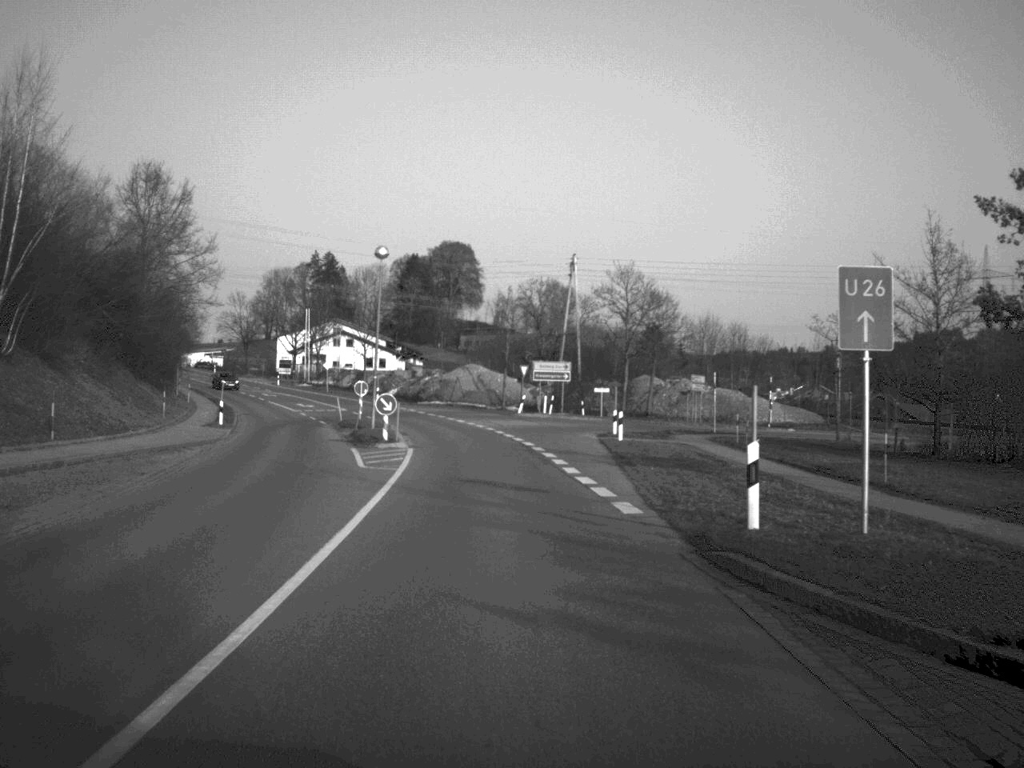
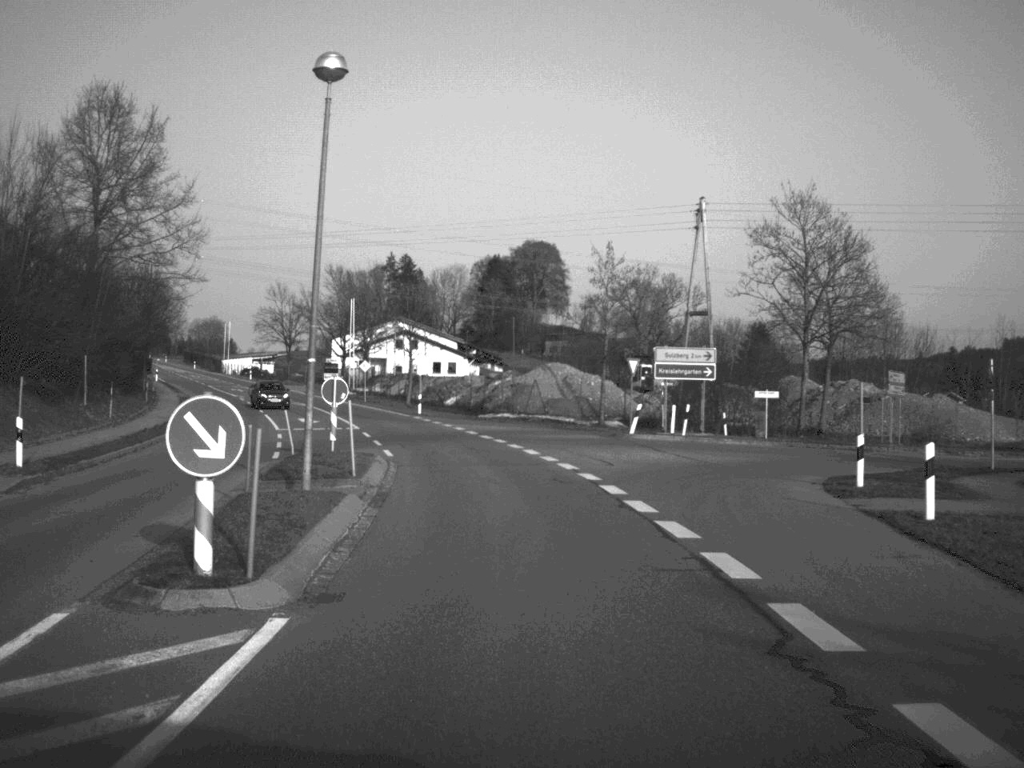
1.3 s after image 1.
(-0.9, +27.3) m; -4°
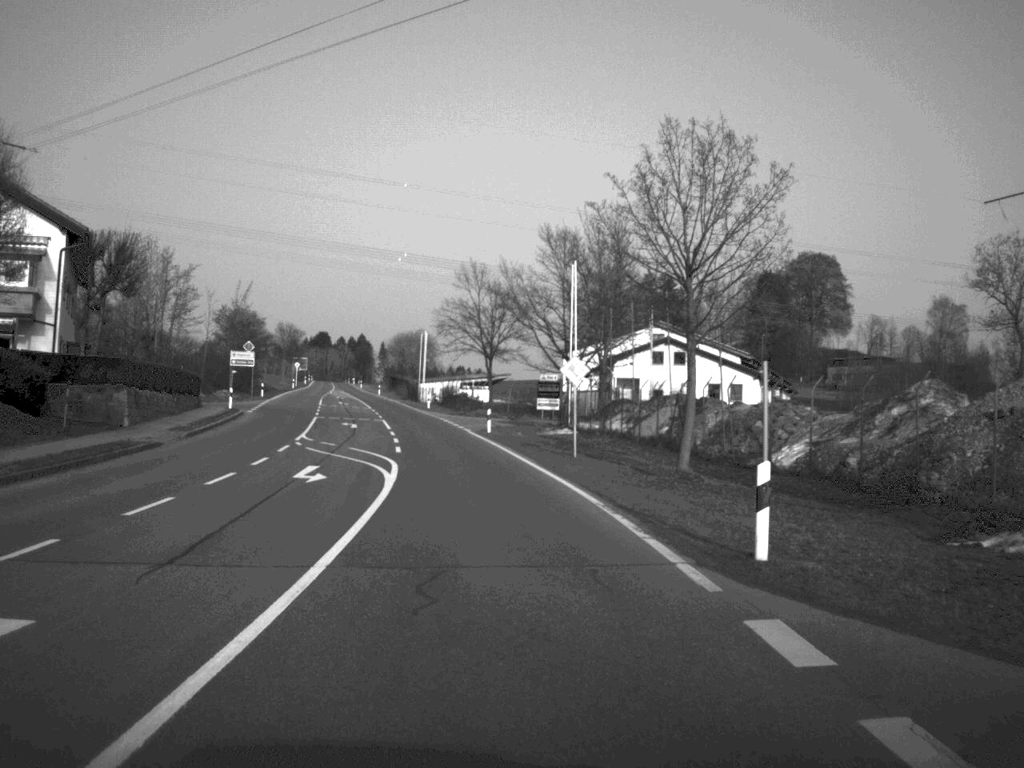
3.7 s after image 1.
(-4.8, +50.4) m; -12°
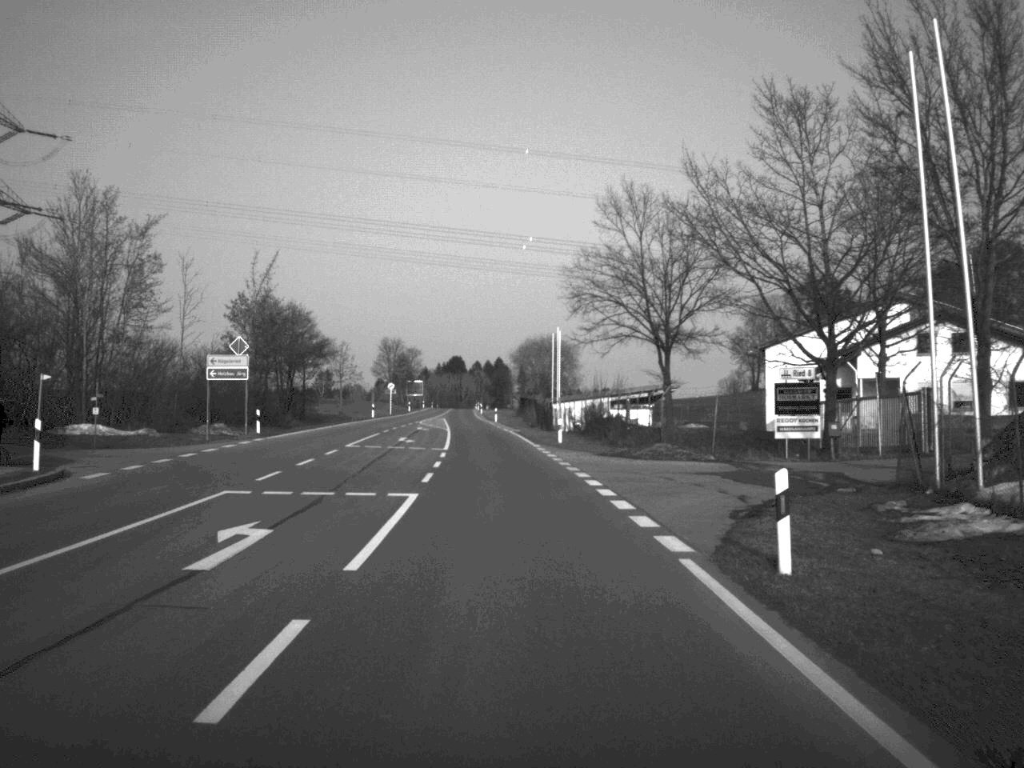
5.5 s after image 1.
(-2.5, +41.7) m; -6°
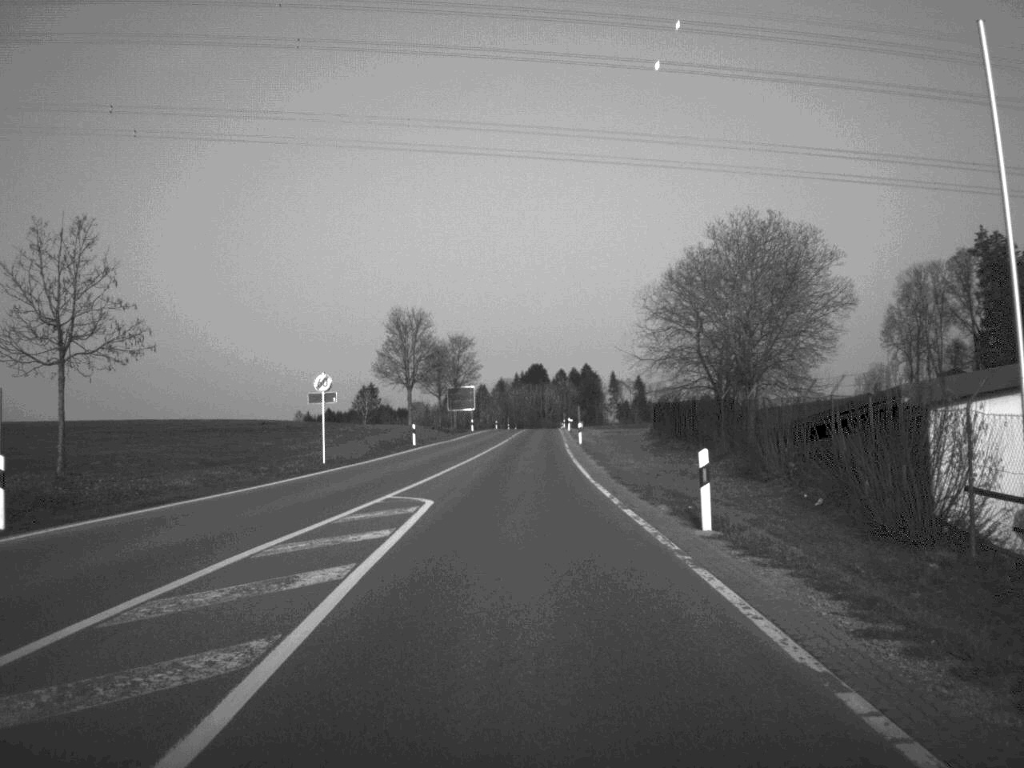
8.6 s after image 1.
(-3.3, +82.3) m; -4°
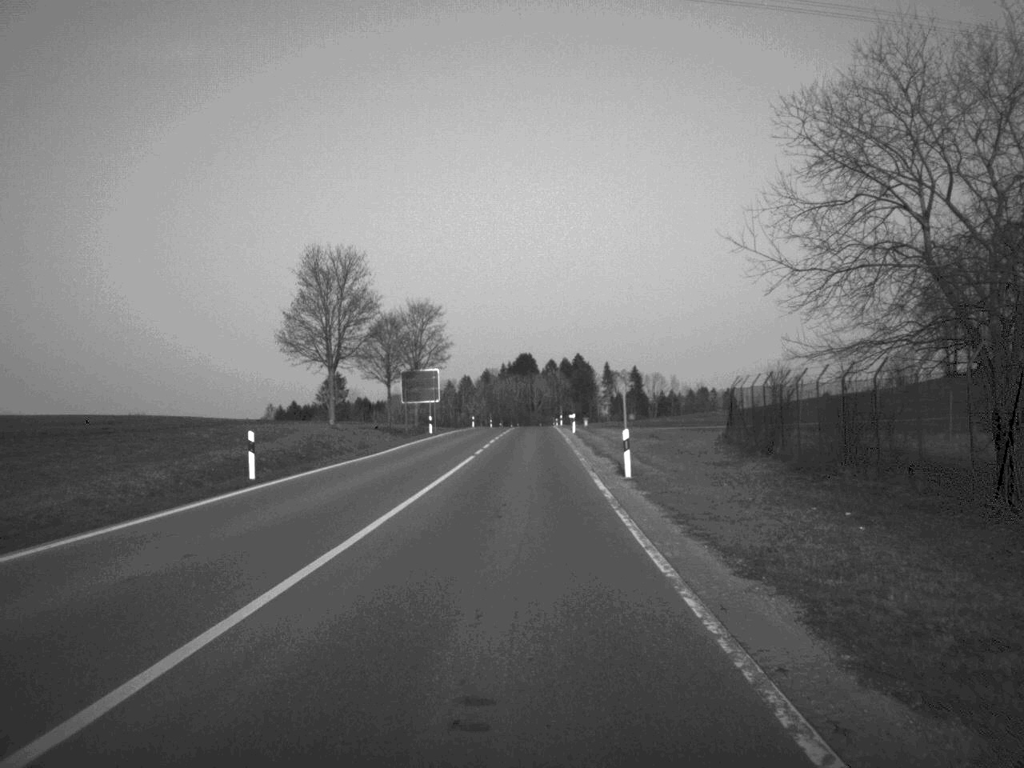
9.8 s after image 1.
(+0.2, +35.3) m; +1°
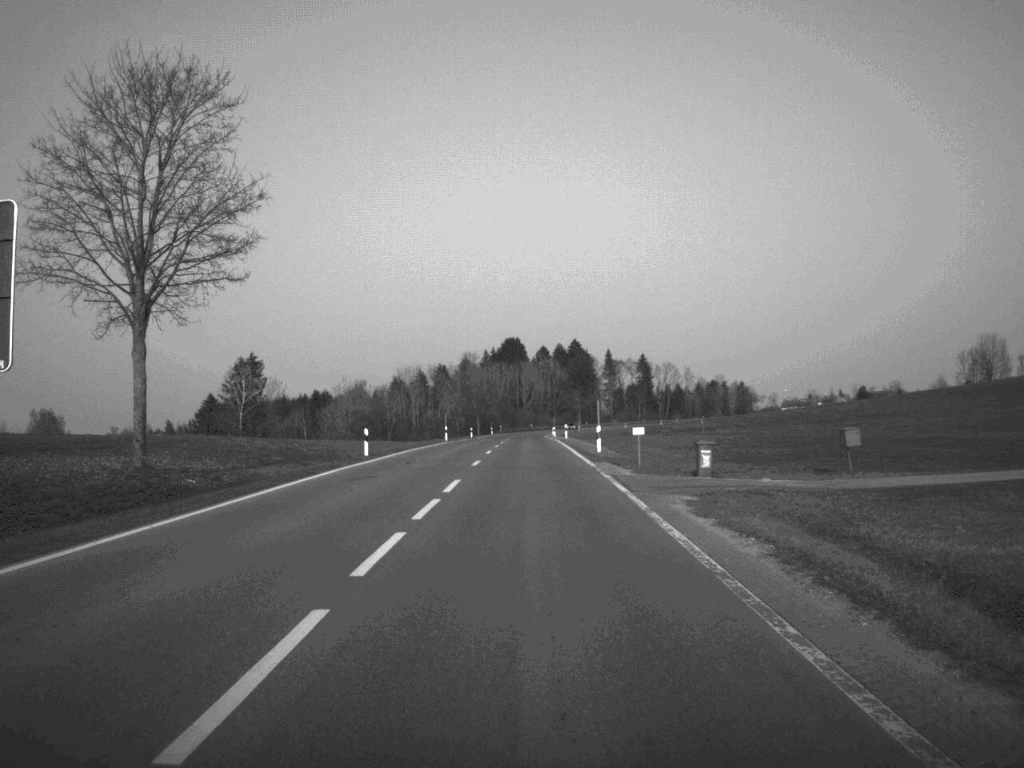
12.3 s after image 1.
(+0.3, +73.4) m; +1°
